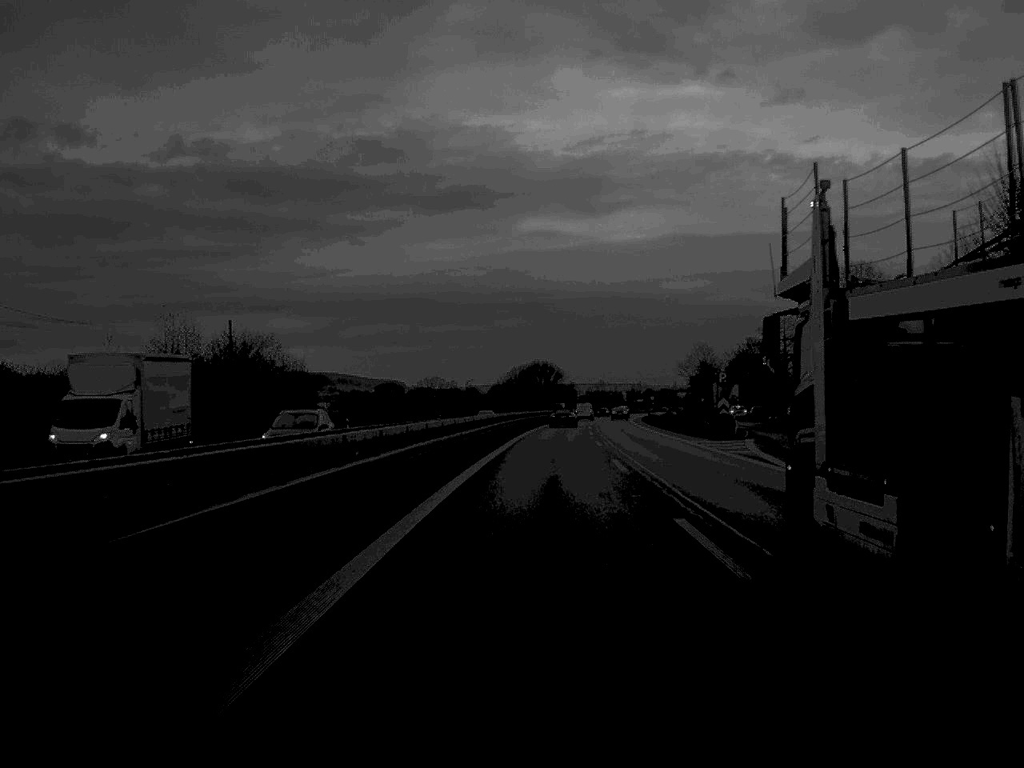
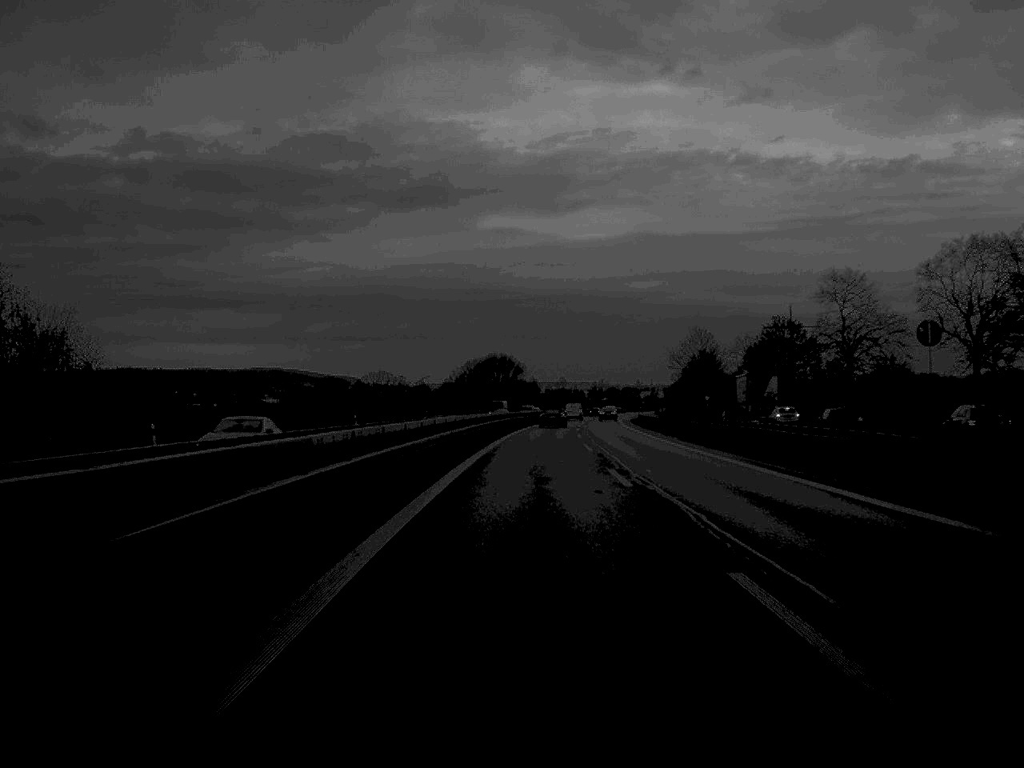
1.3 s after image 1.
(+0.7, +42.0) m; +2°
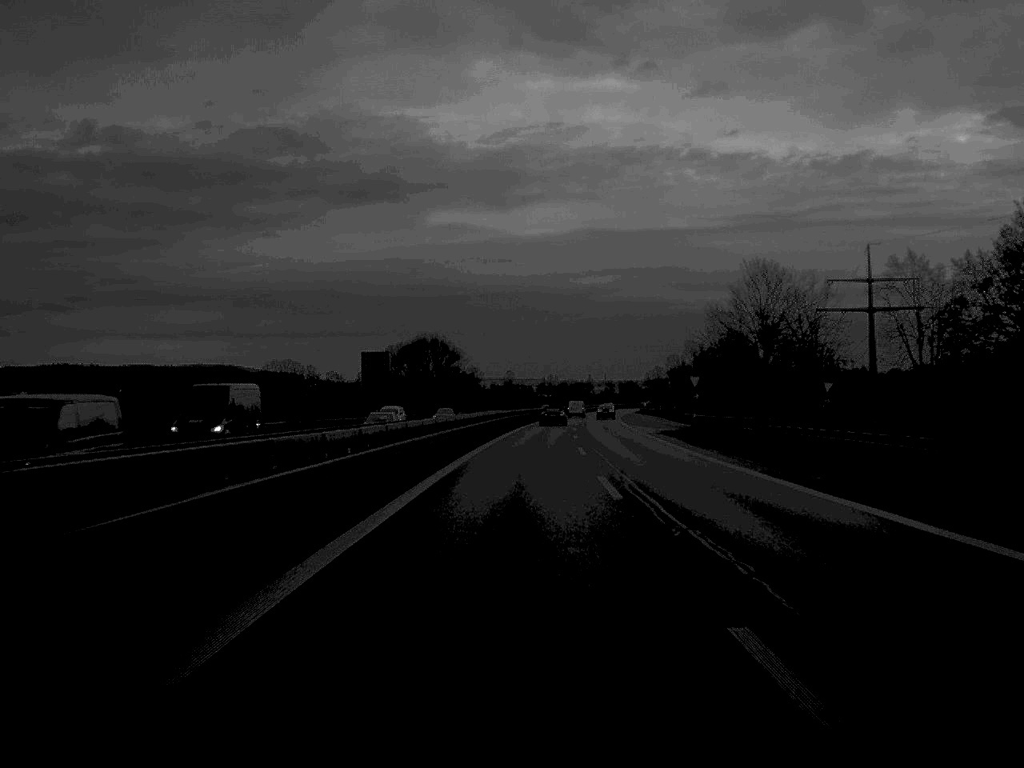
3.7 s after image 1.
(+1.6, +76.0) m; +2°
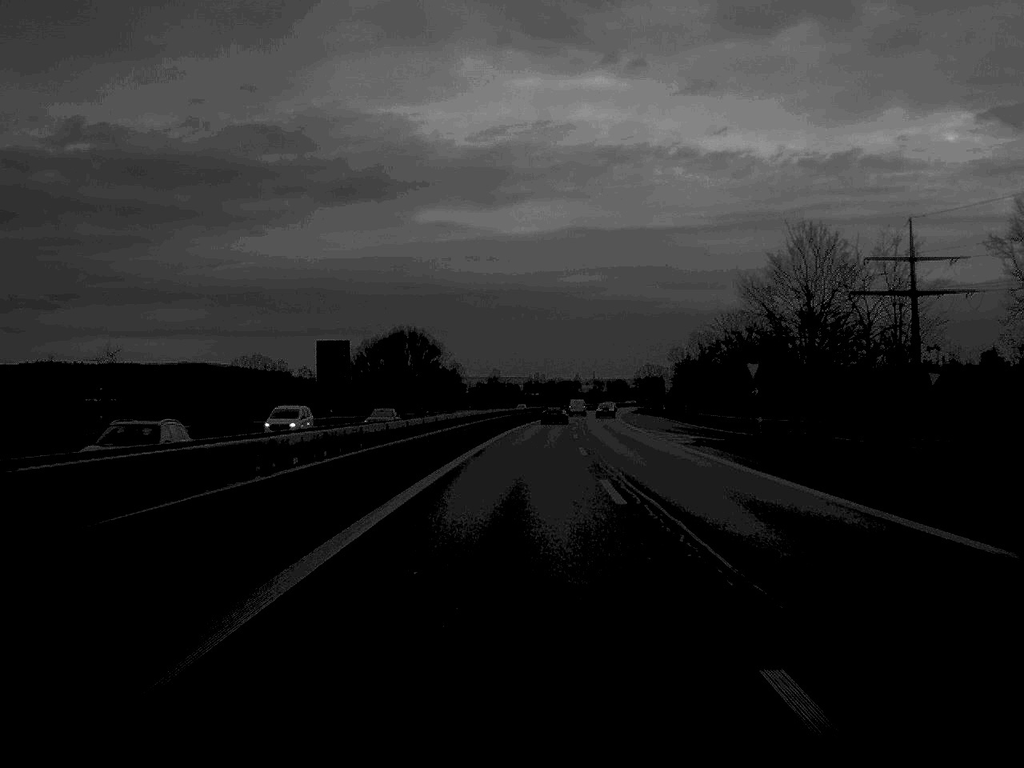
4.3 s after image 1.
(+0.1, +19.7) m; +1°
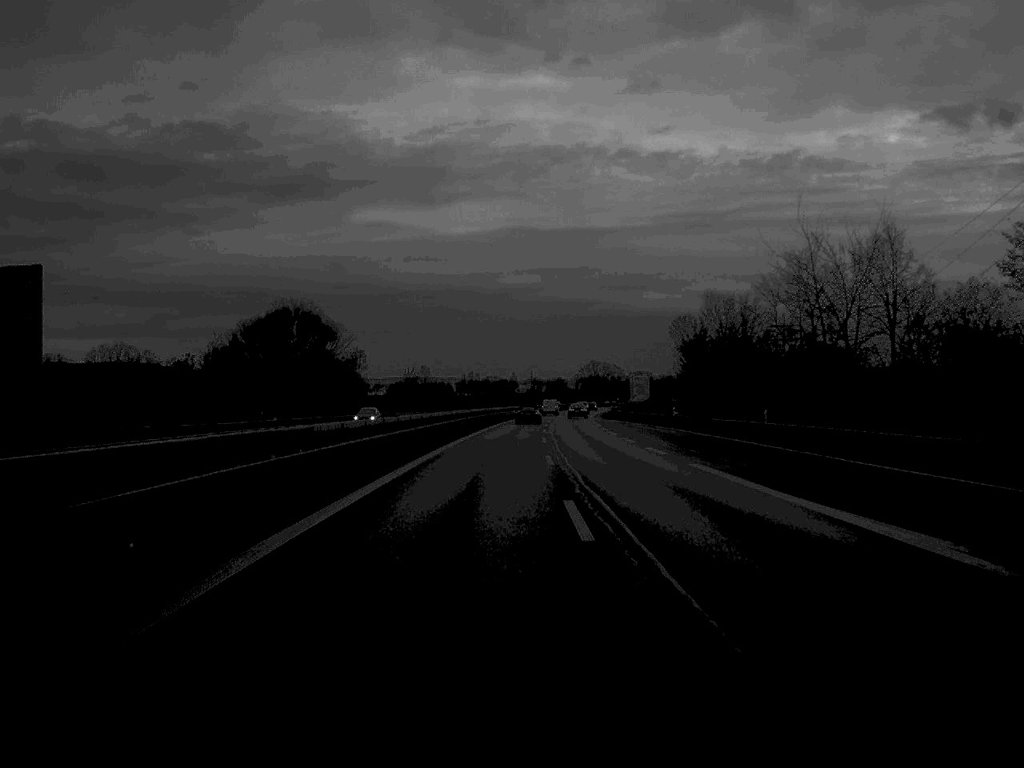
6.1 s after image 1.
(+1.4, +59.9) m; +3°
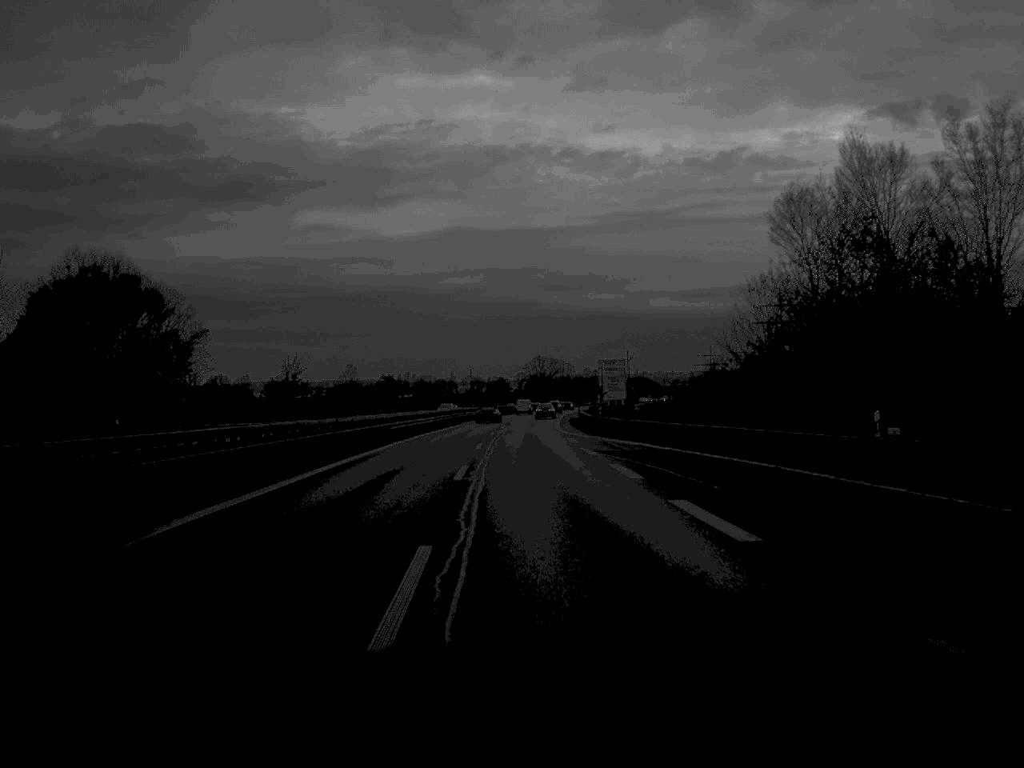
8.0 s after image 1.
(+1.6, +60.8) m; +3°
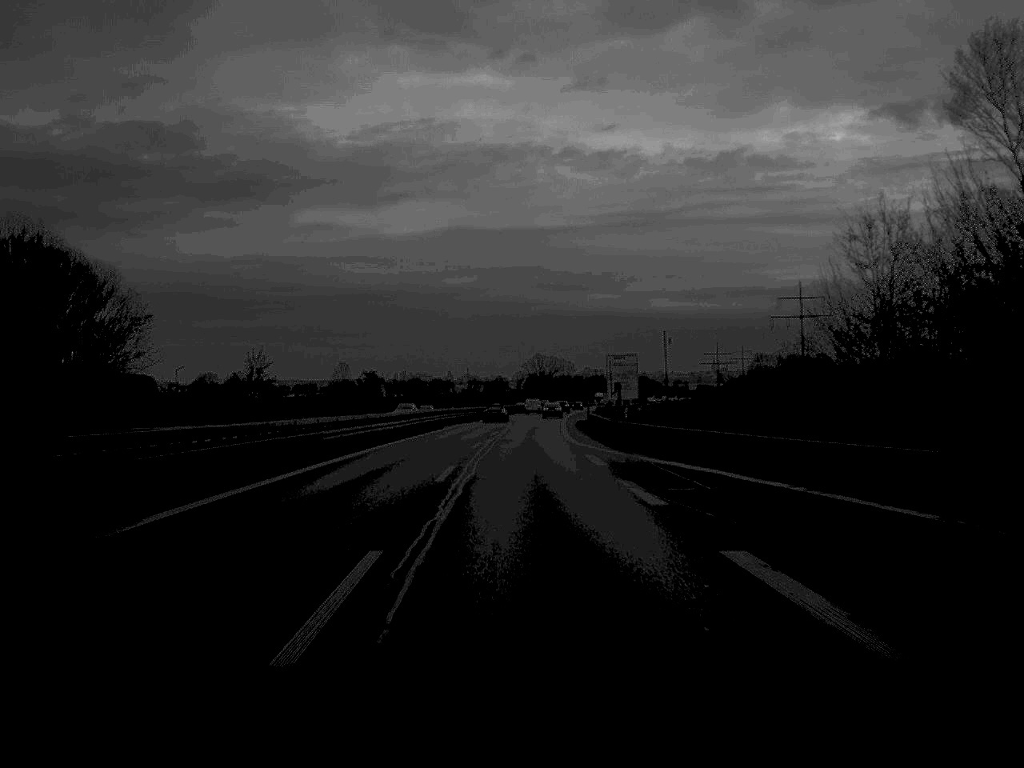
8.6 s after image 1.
(0.0, +18.8) m; 0°
